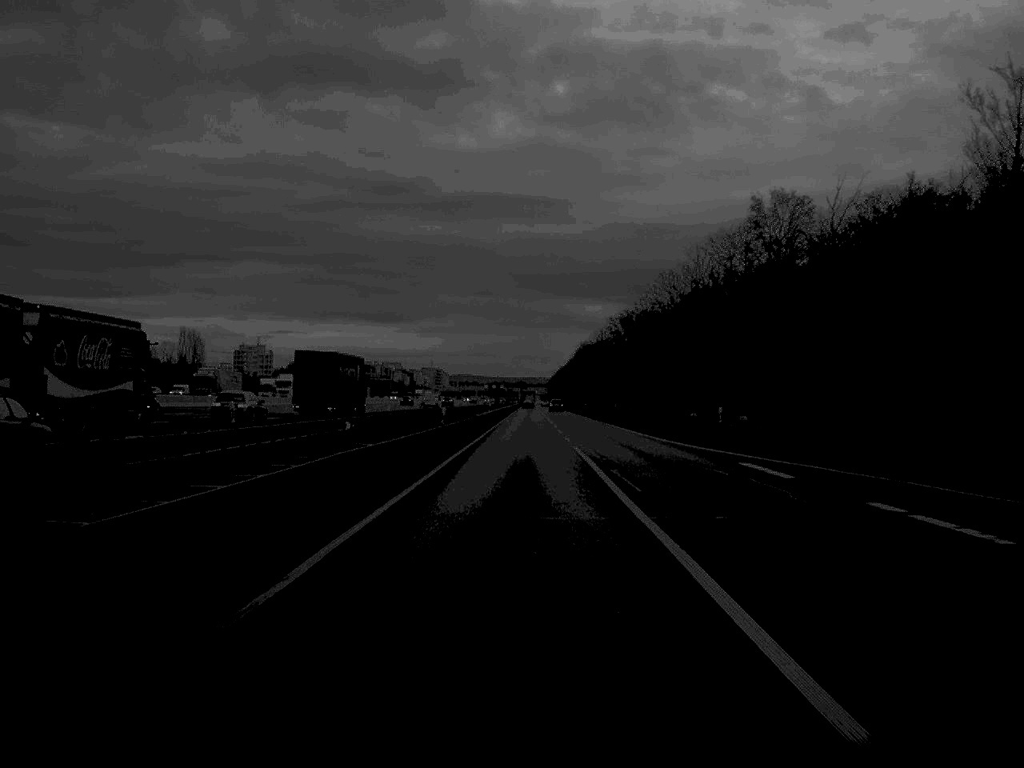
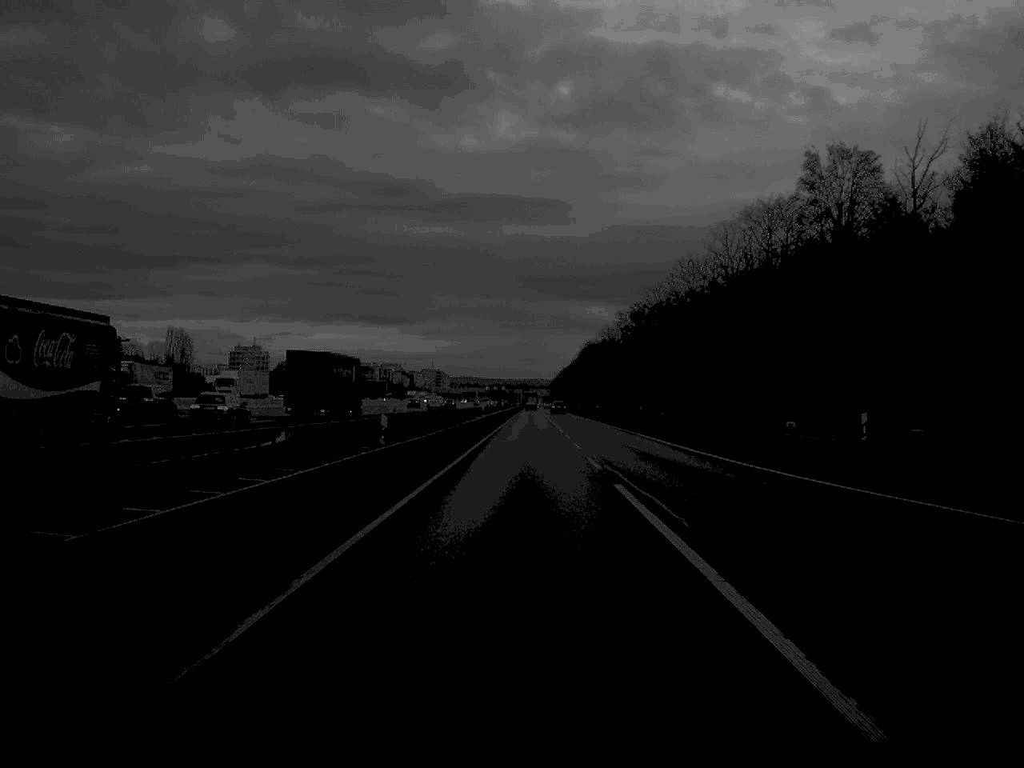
(0.0, +18.6) m; 0°
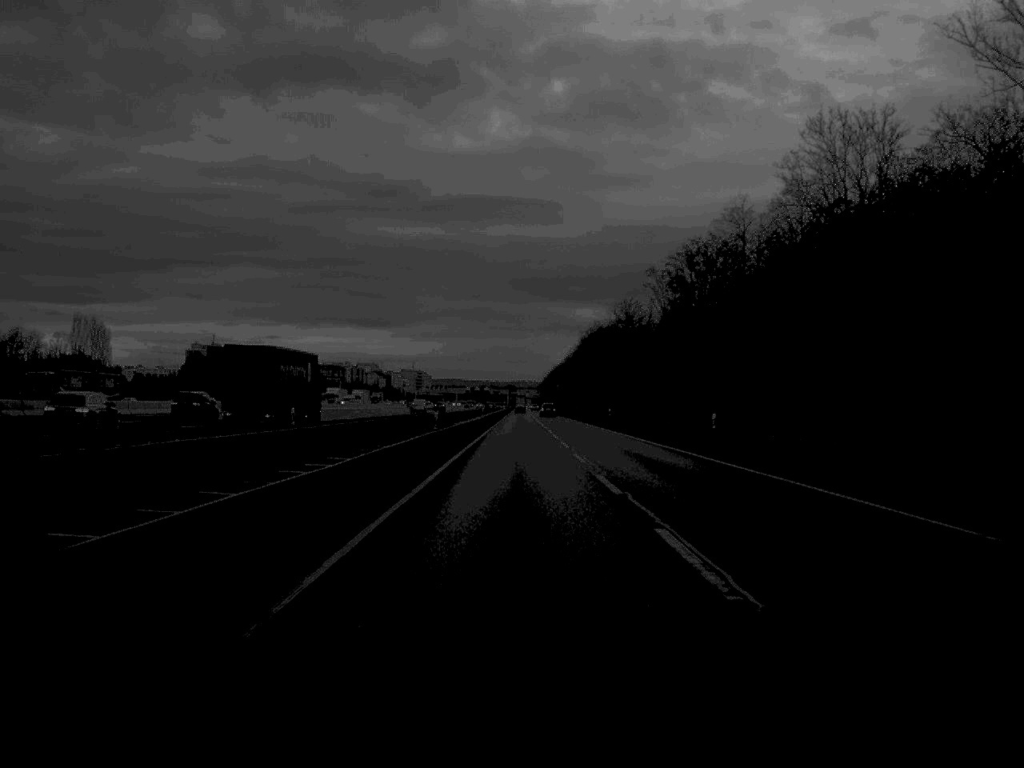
(+0.3, +79.7) m; +1°
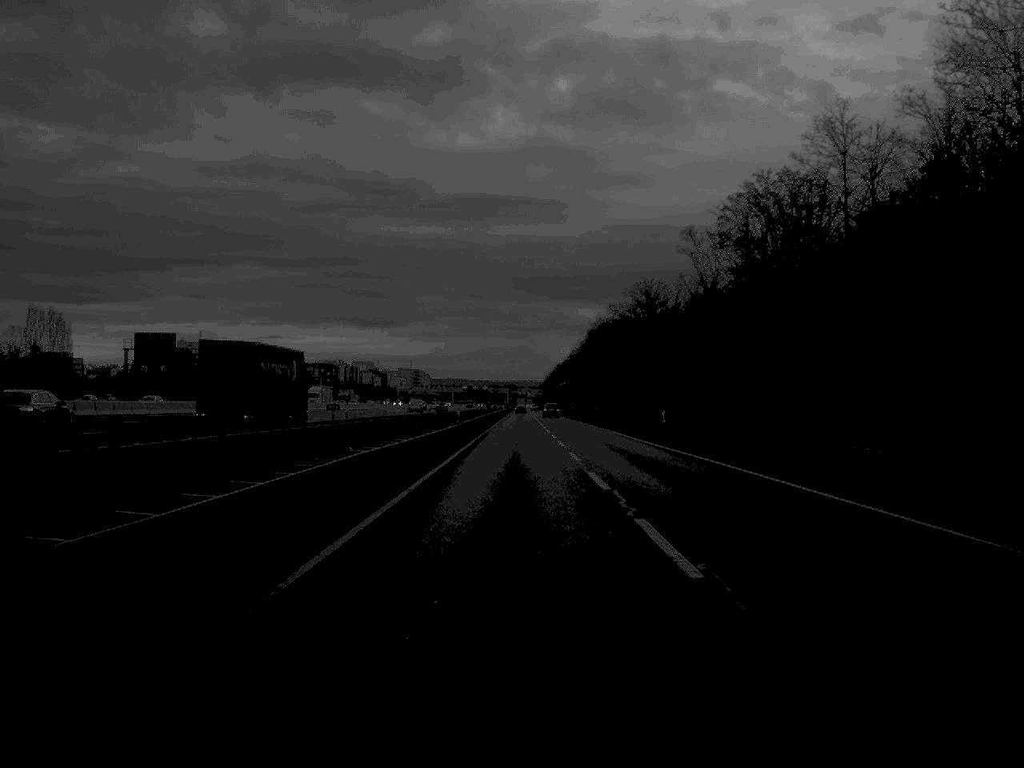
(0.0, +34.2) m; 0°
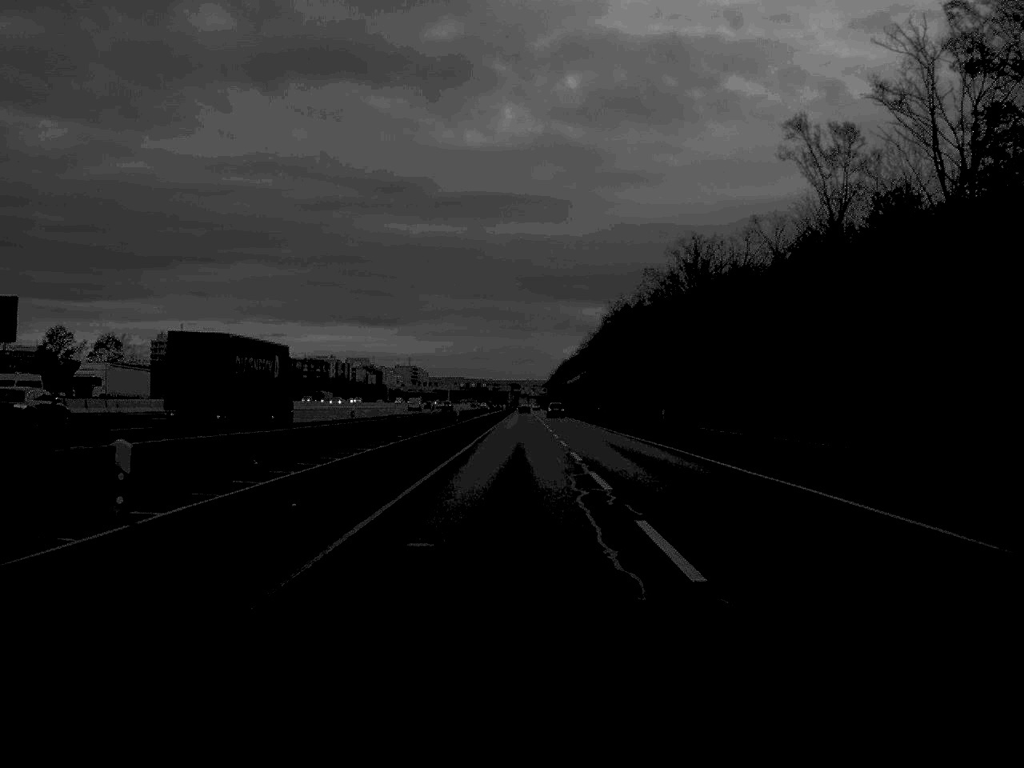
(-0.1, +47.6) m; 0°
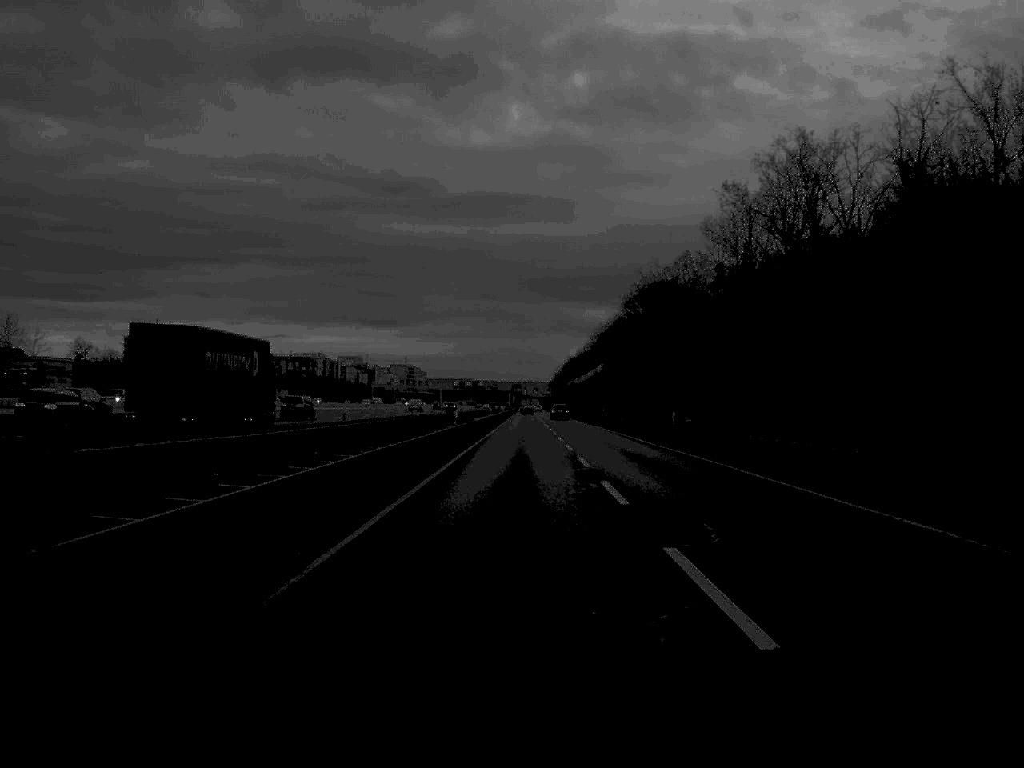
(0.0, +50.6) m; 0°
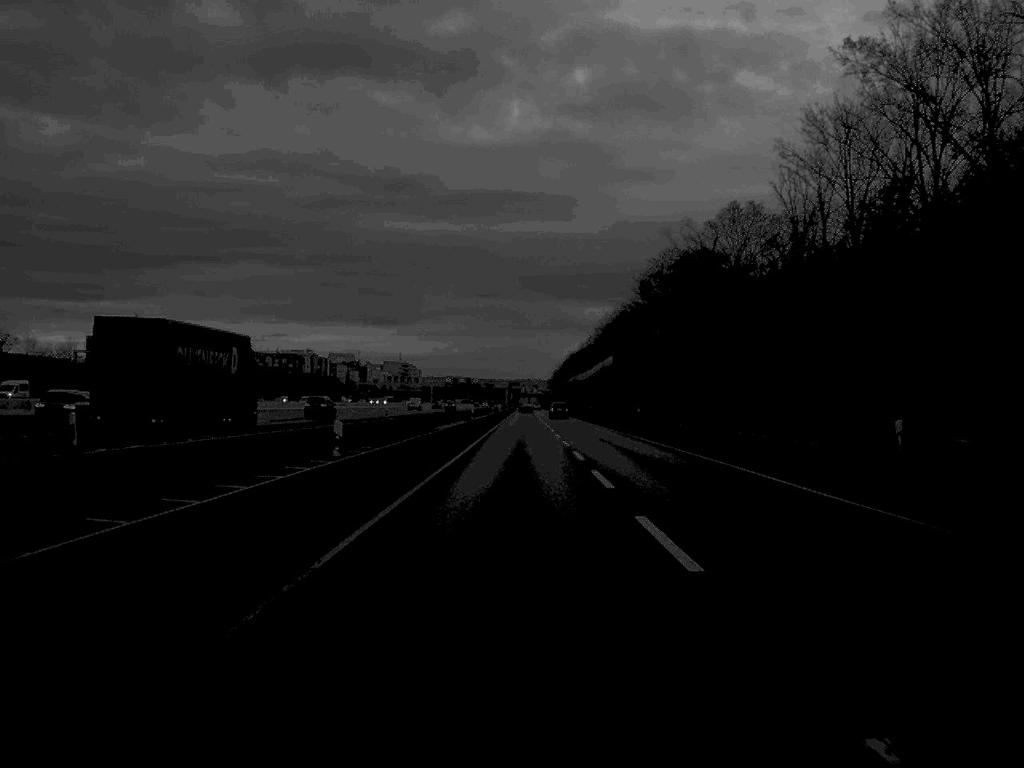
(0.0, +32.0) m; 0°
